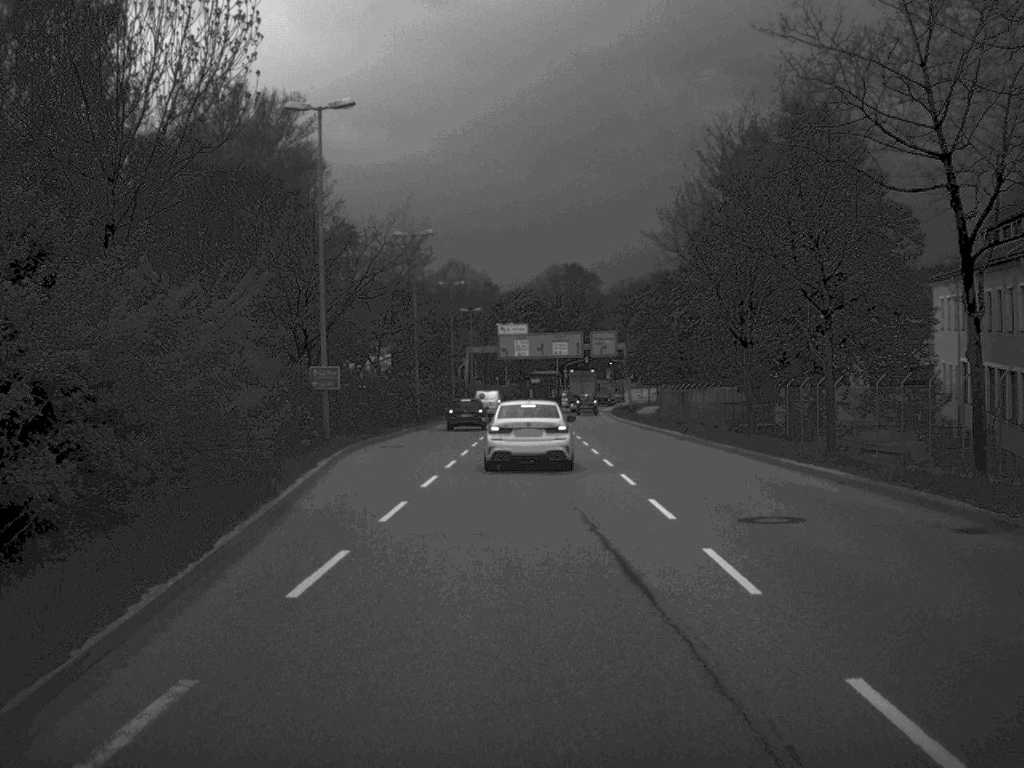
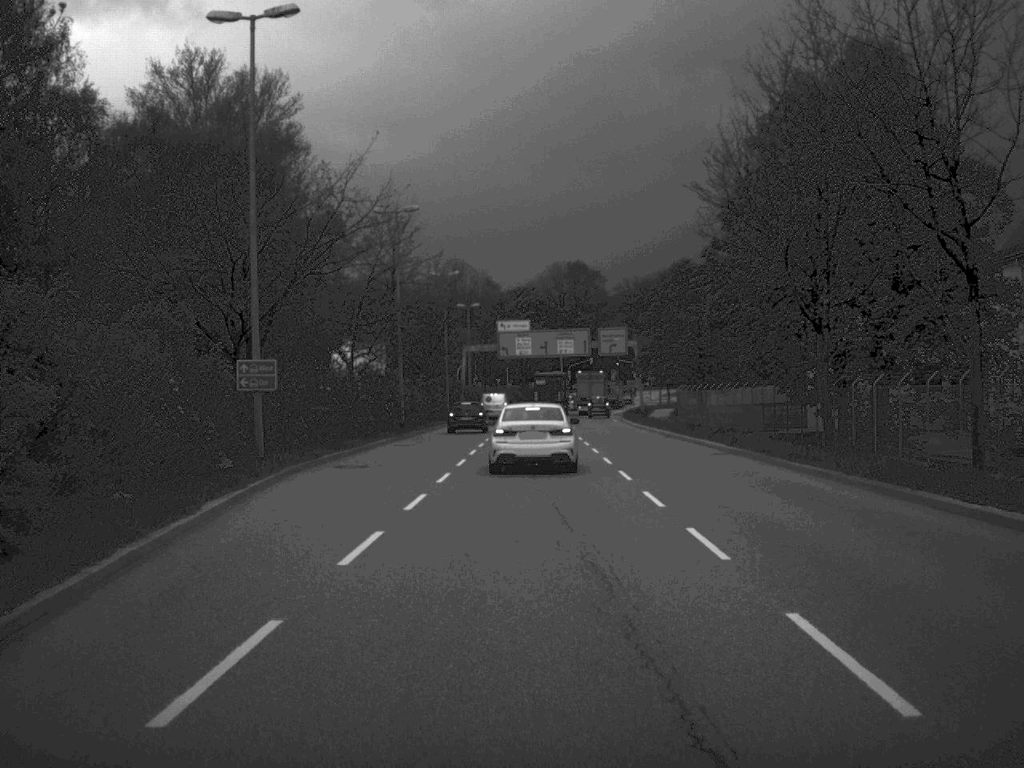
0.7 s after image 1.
(0.0, +9.8) m; 0°
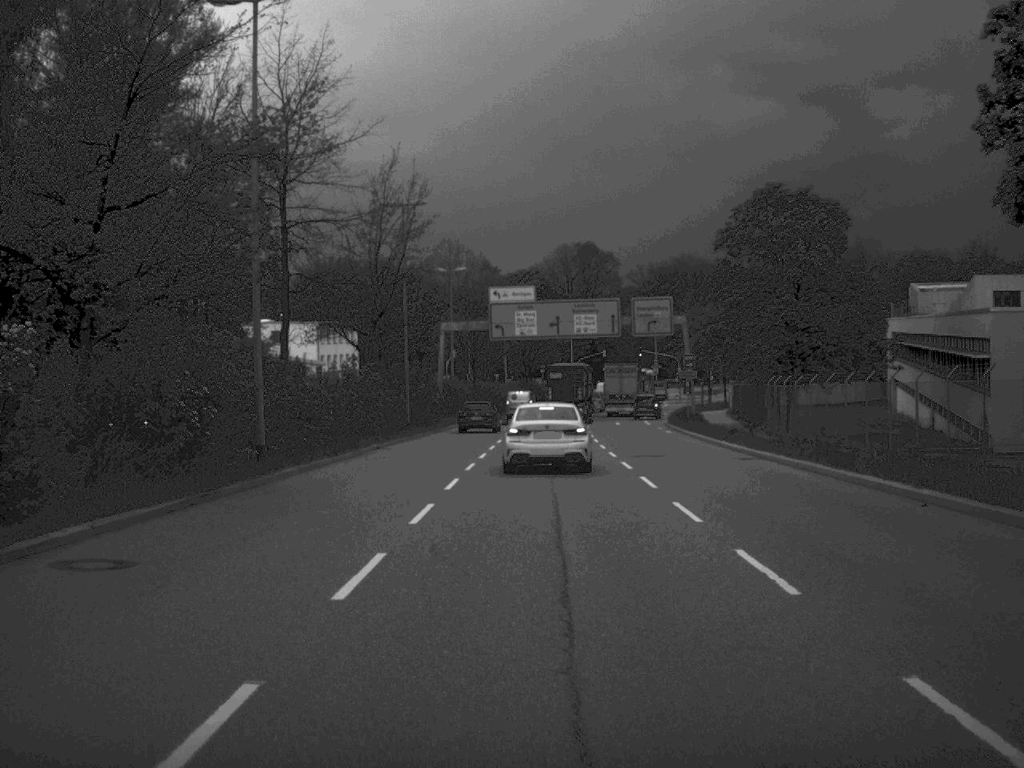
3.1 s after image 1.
(-0.1, +31.5) m; 0°
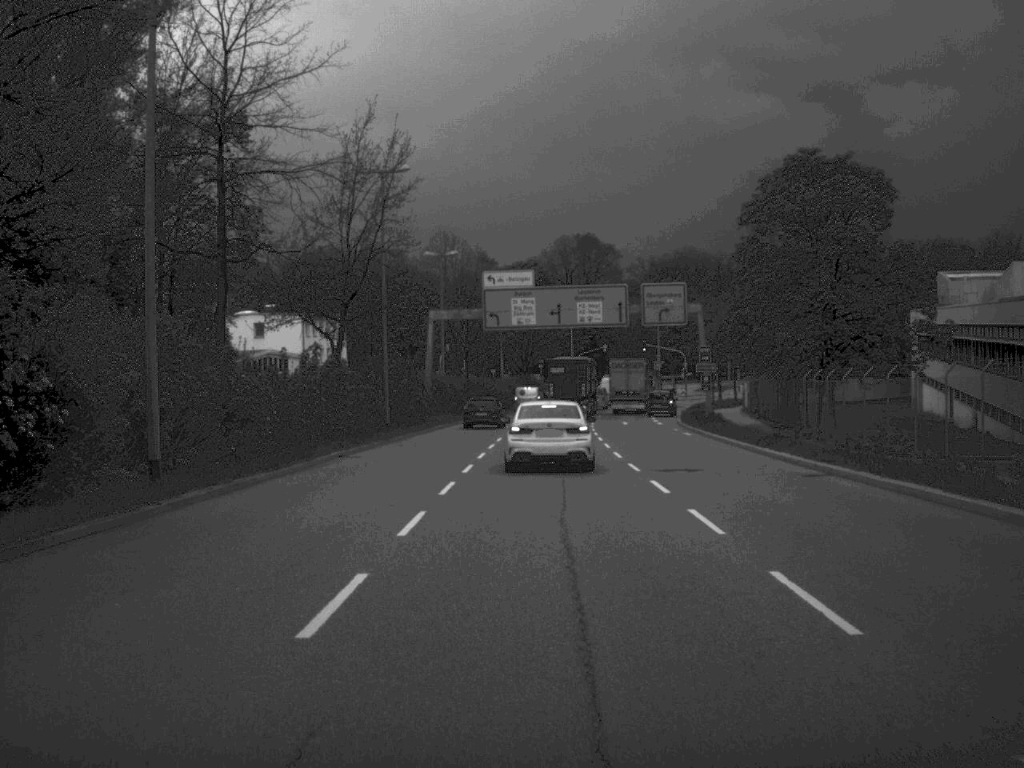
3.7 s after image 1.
(0.0, +7.6) m; 0°
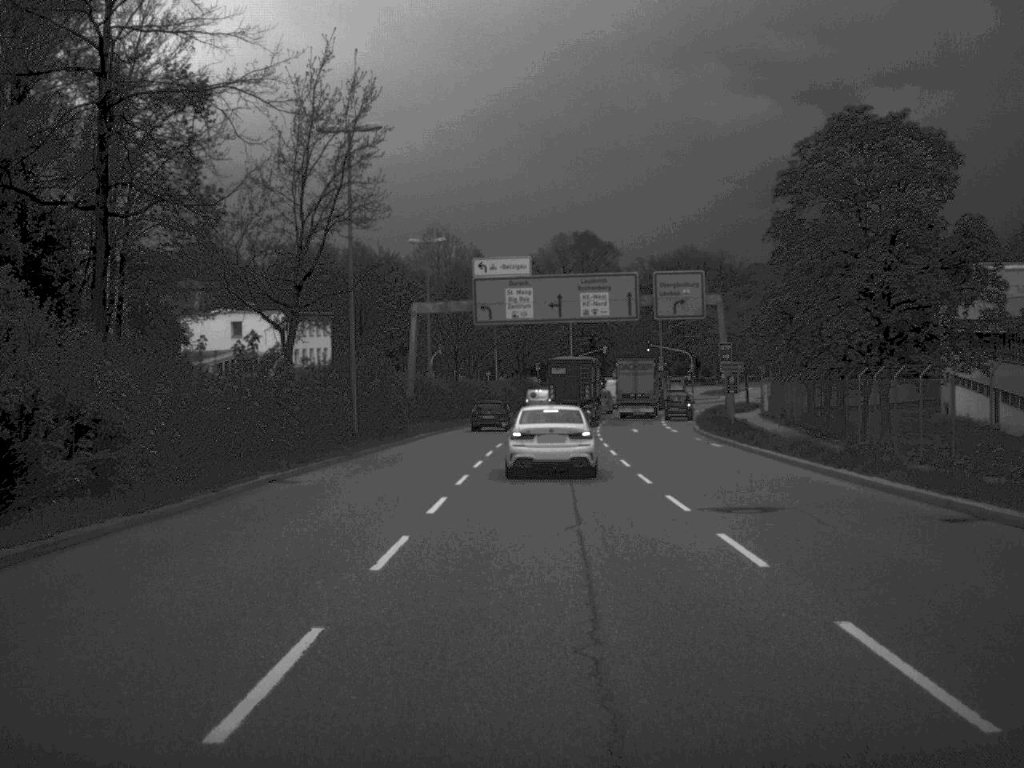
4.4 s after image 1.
(0.0, +8.3) m; 0°
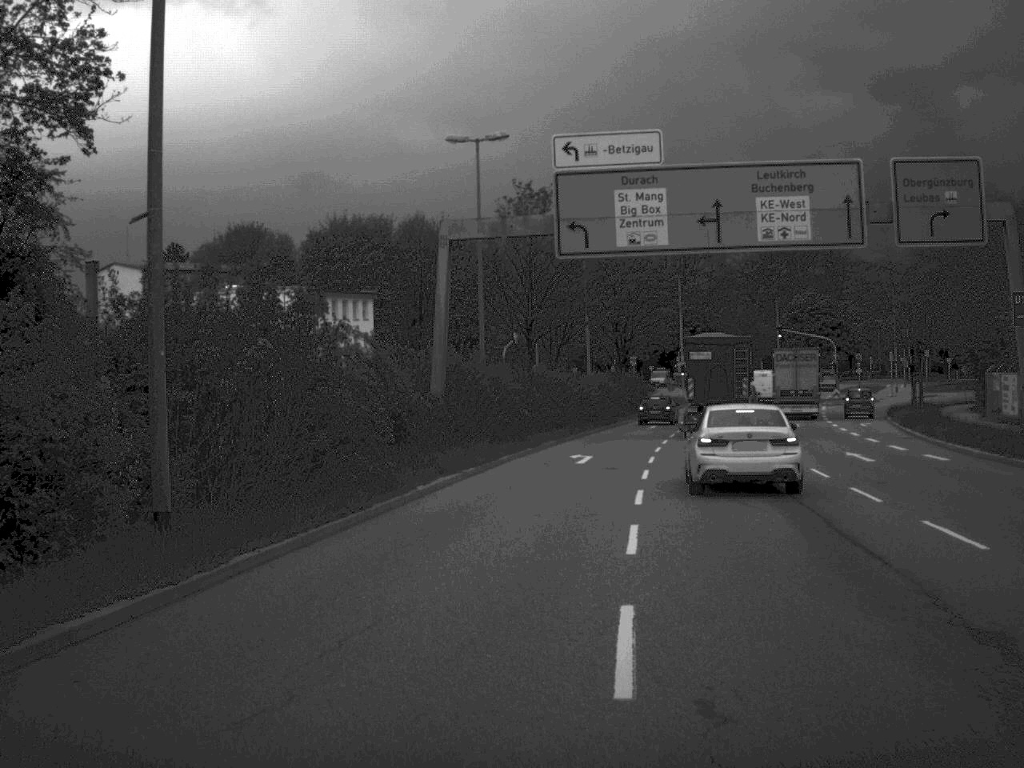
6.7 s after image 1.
(-1.1, +28.5) m; -4°
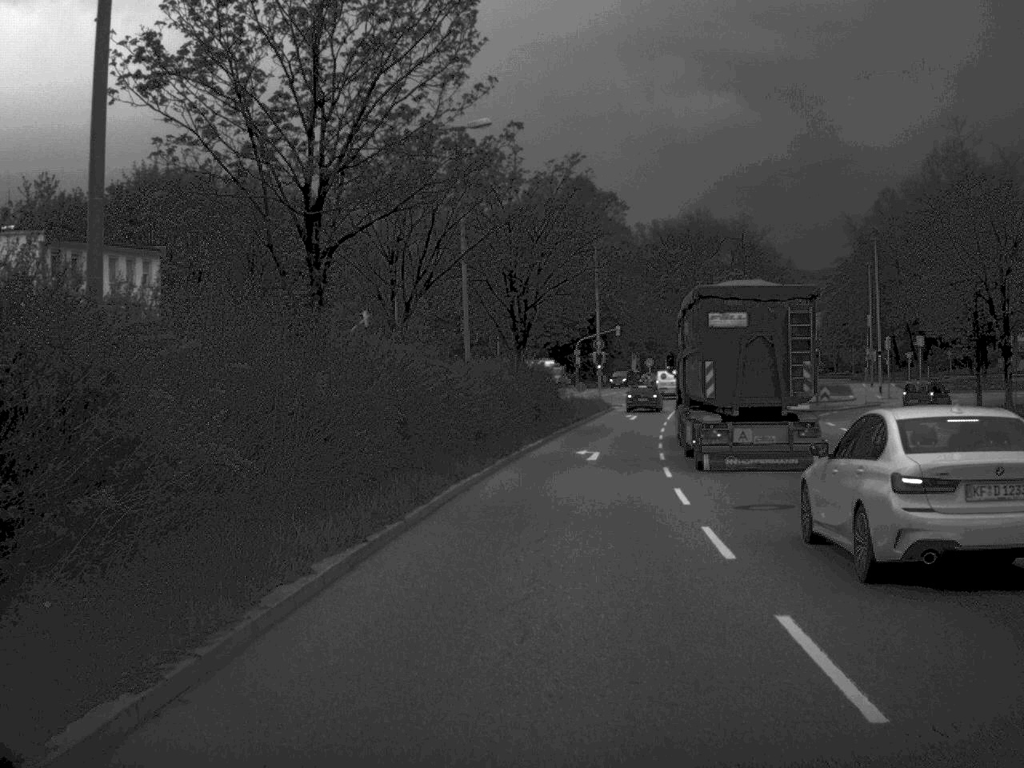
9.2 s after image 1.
(+1.3, +30.3) m; +5°
